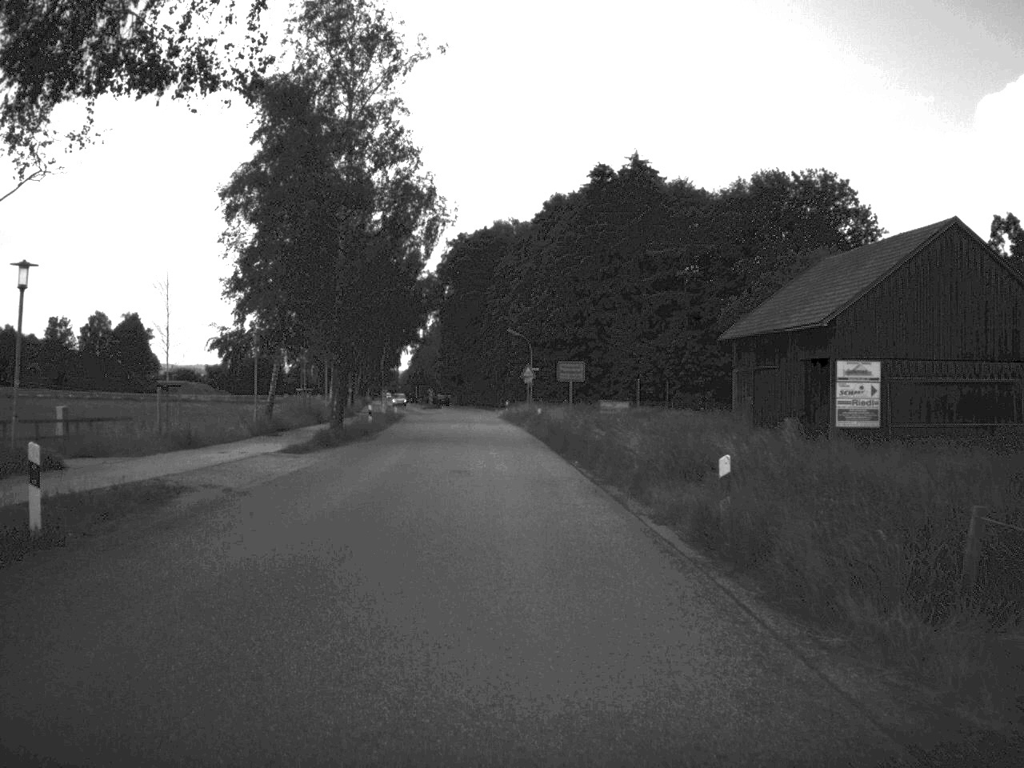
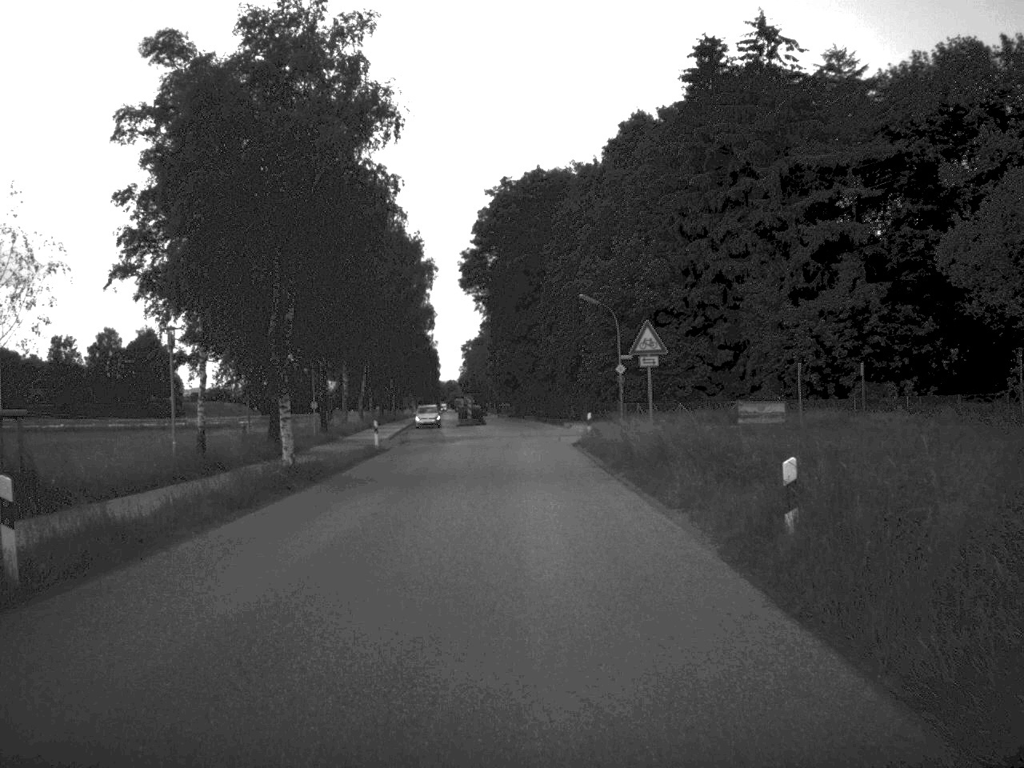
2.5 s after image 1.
(-1.2, +42.0) m; -3°
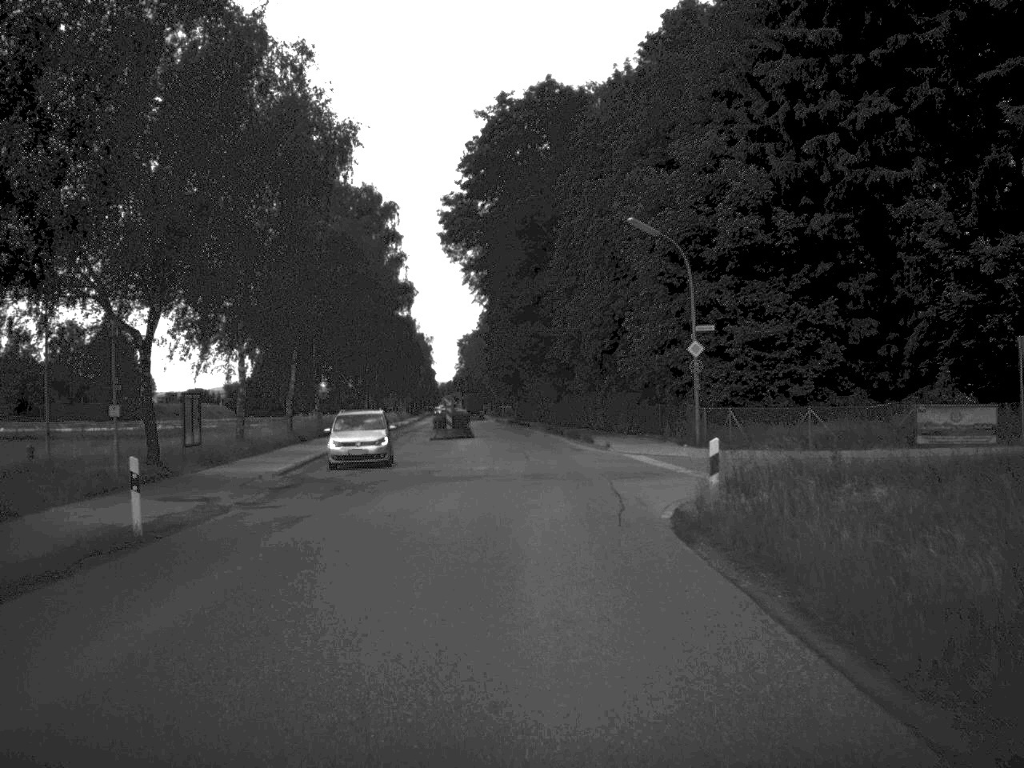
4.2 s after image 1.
(-0.2, +29.1) m; 0°
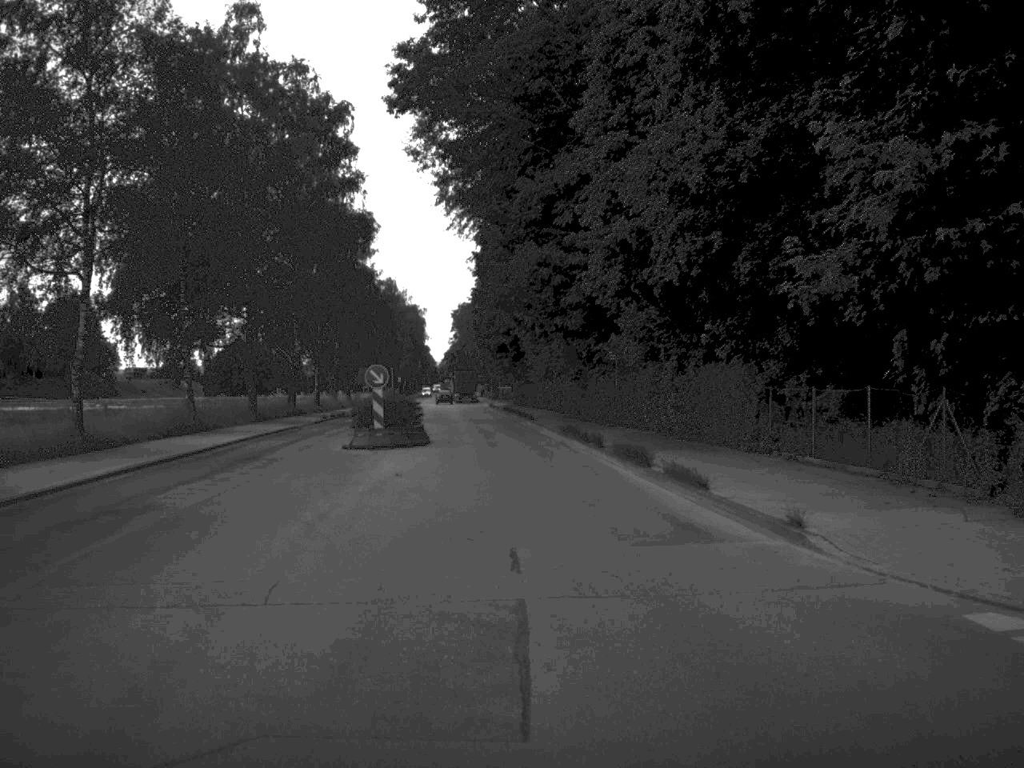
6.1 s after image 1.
(+0.1, +29.9) m; 0°
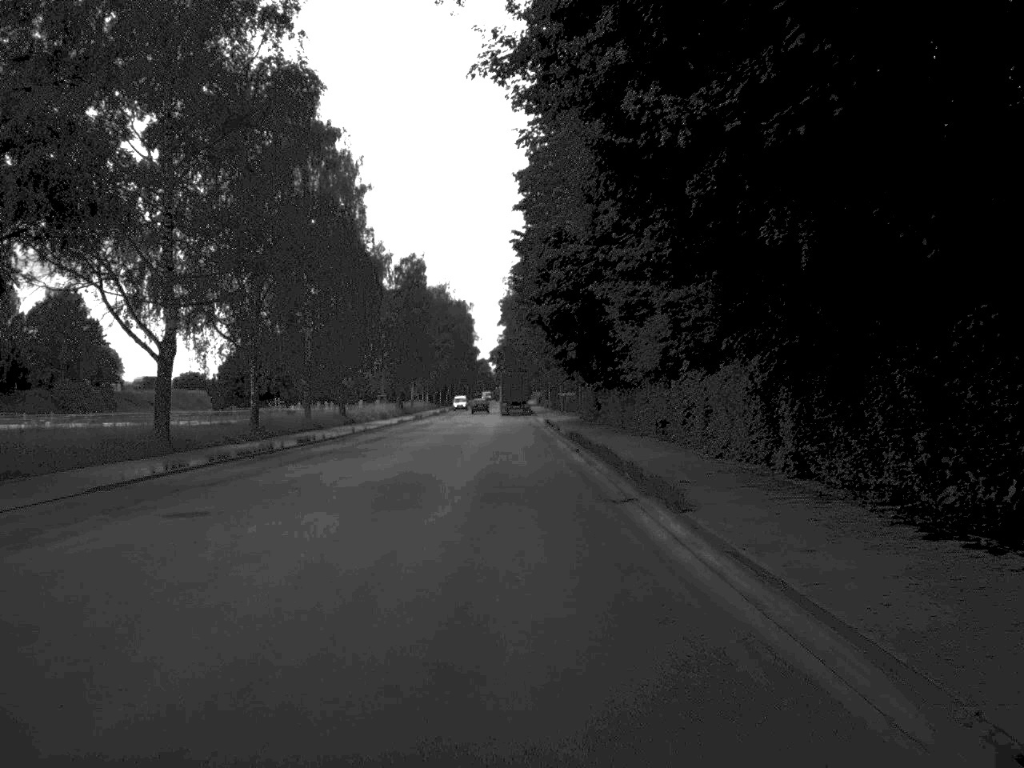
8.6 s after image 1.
(-0.8, +37.1) m; -3°
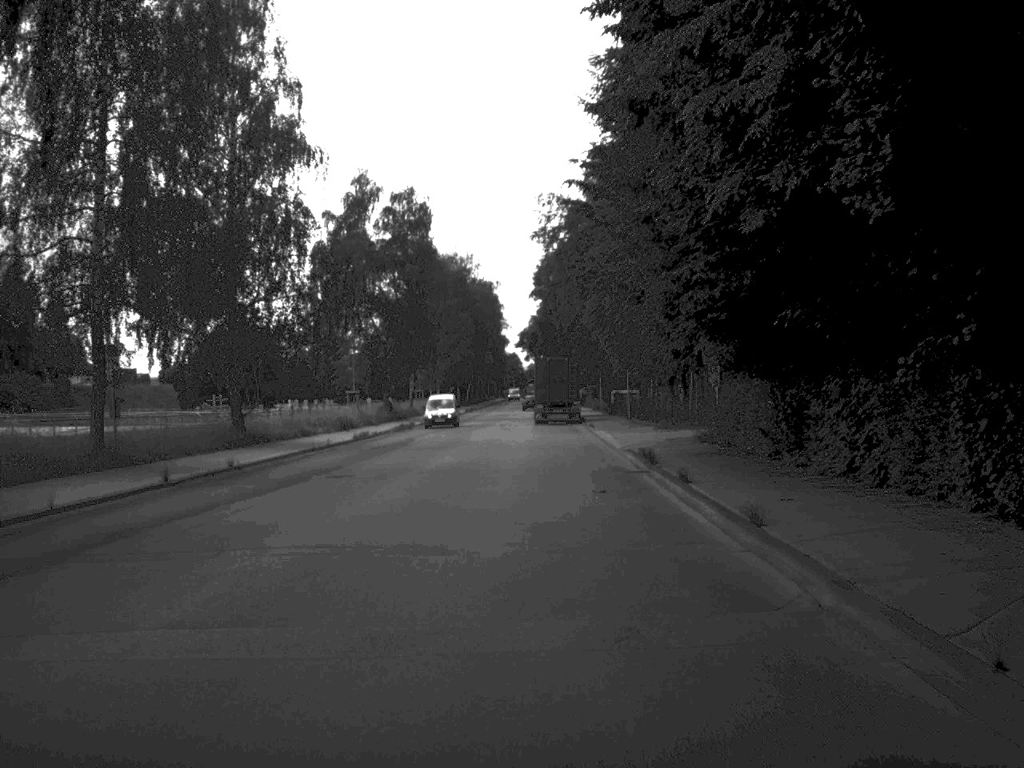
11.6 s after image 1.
(-0.9, +39.0) m; -2°
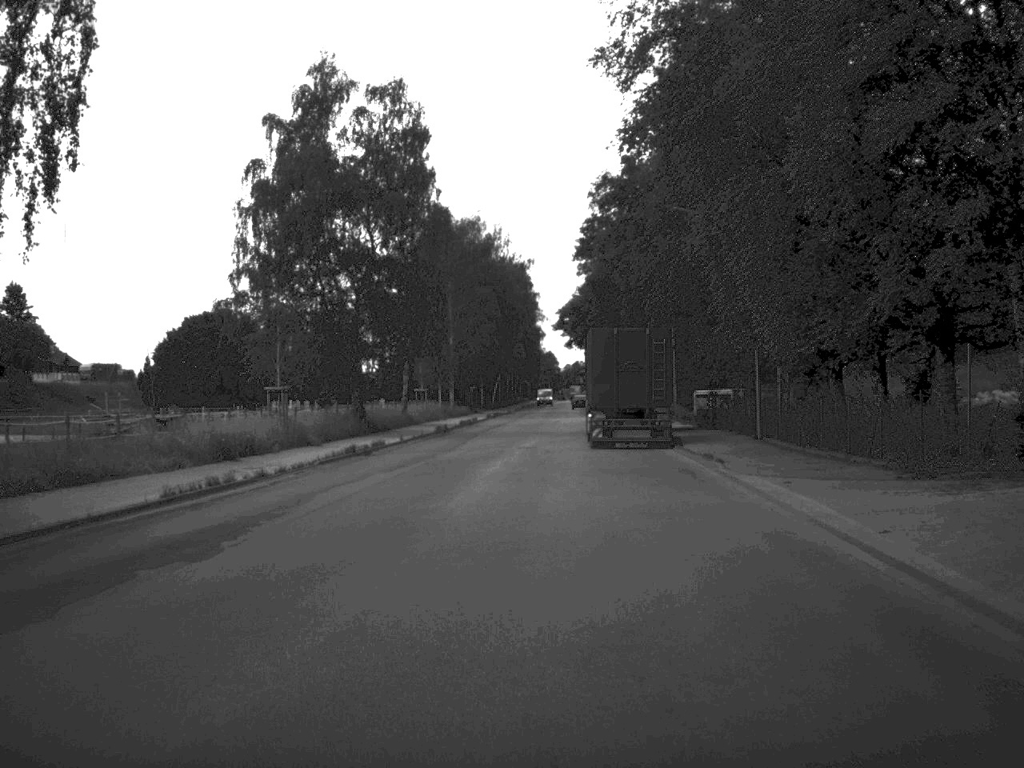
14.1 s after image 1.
(-0.4, +30.9) m; -2°
